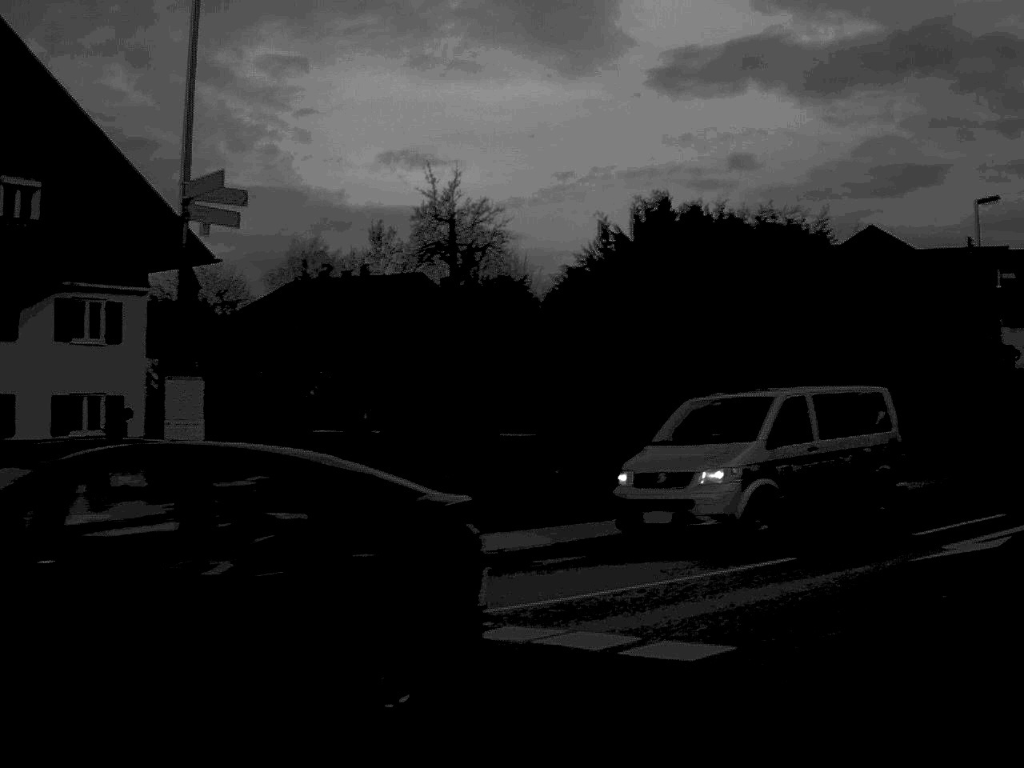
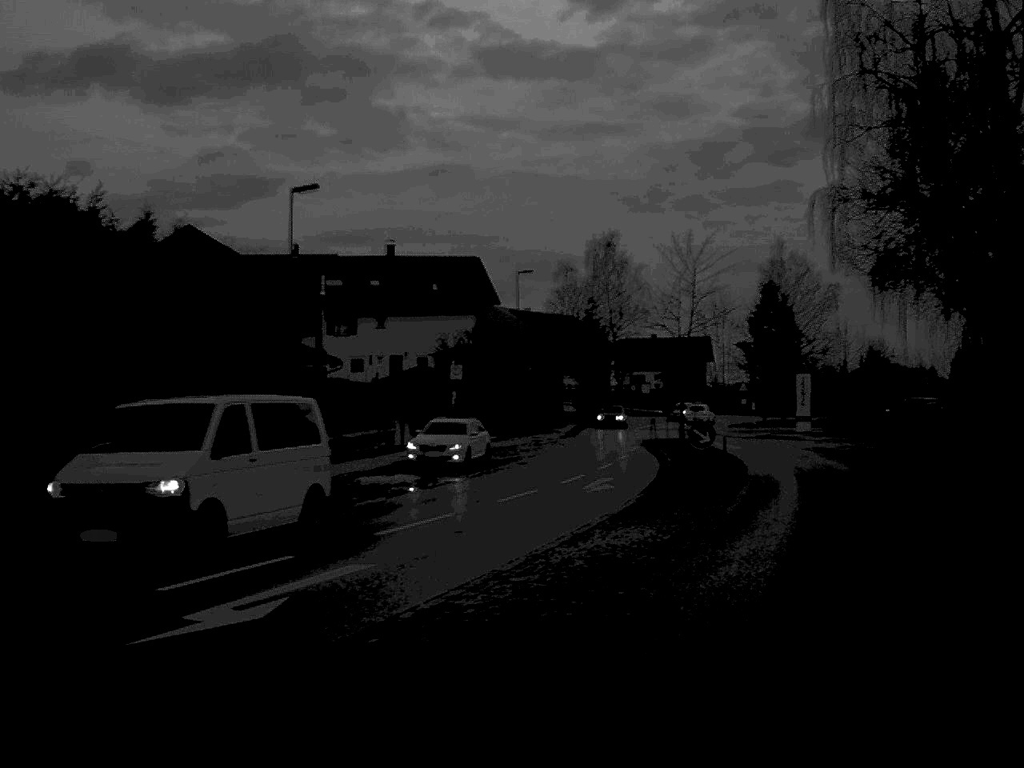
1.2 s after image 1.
(+1.2, +4.2) m; +30°
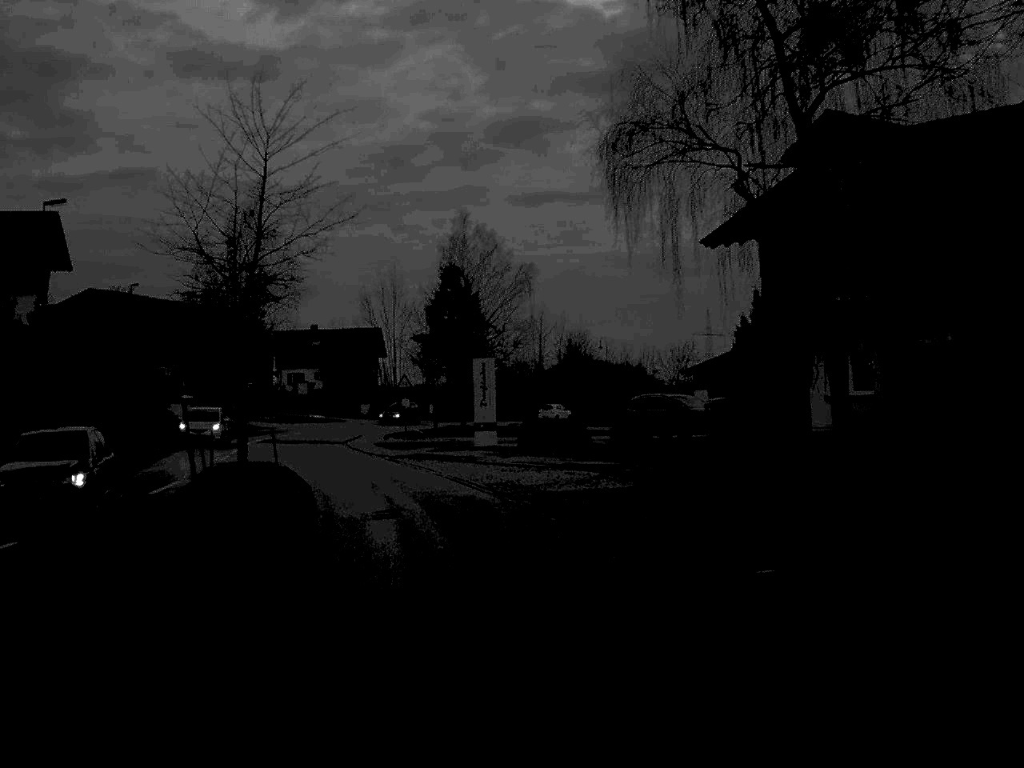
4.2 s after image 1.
(+4.7, +22.1) m; +13°
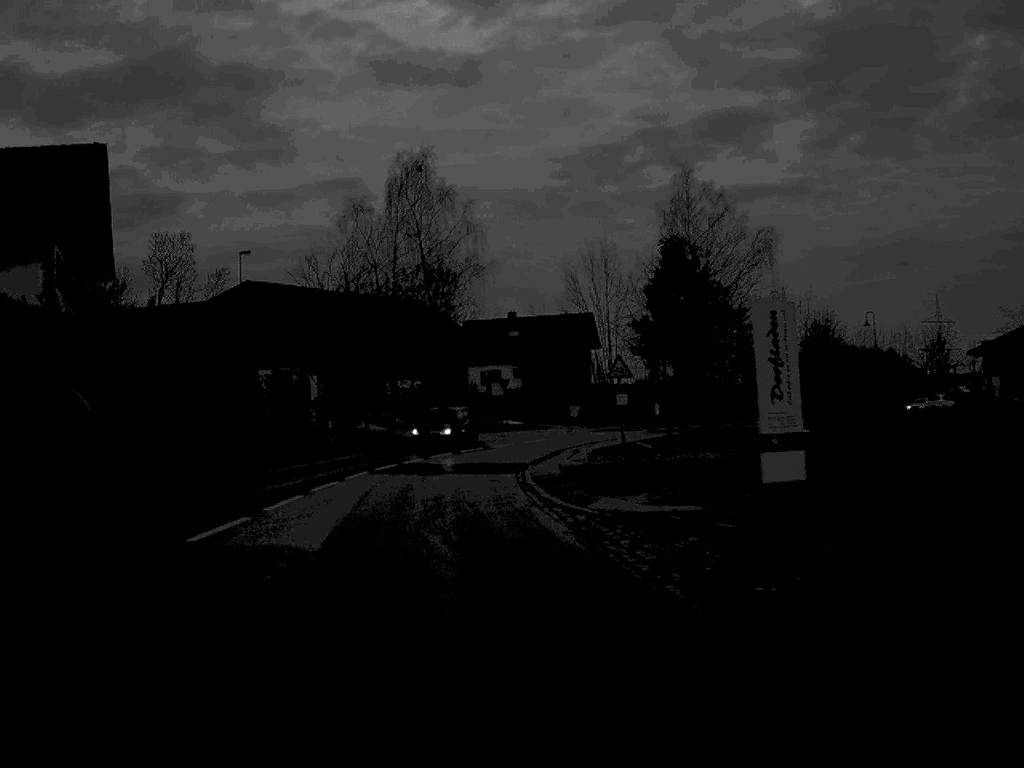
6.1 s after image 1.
(-1.7, +21.7) m; -10°
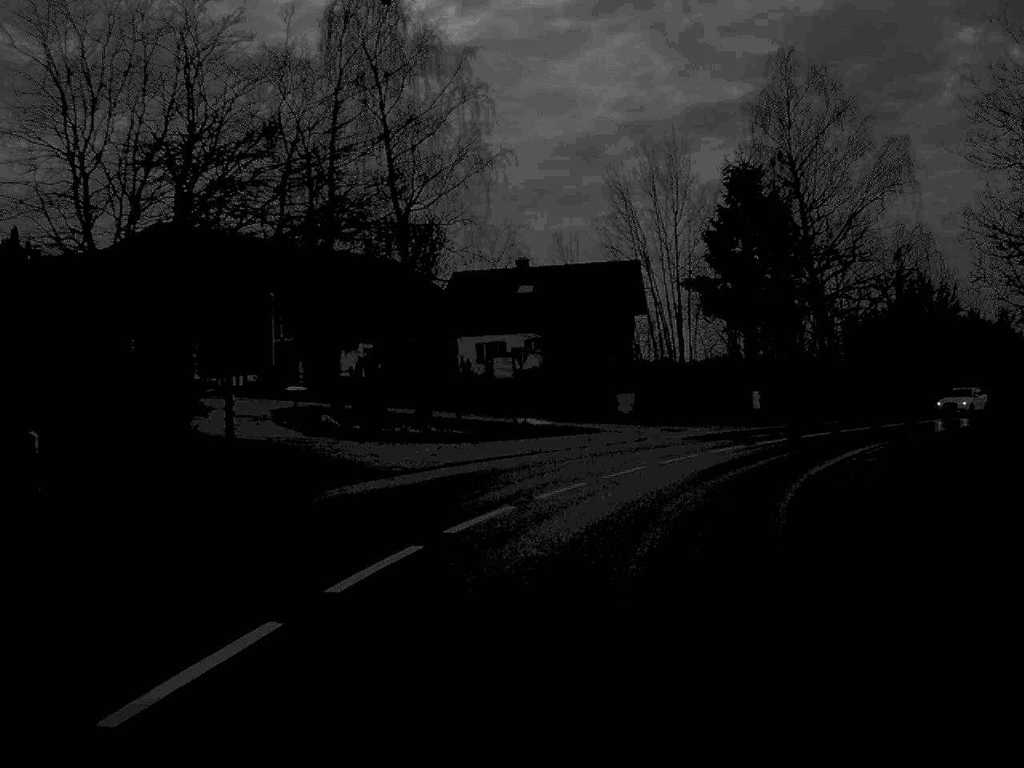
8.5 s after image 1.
(-1.7, +32.8) m; +1°
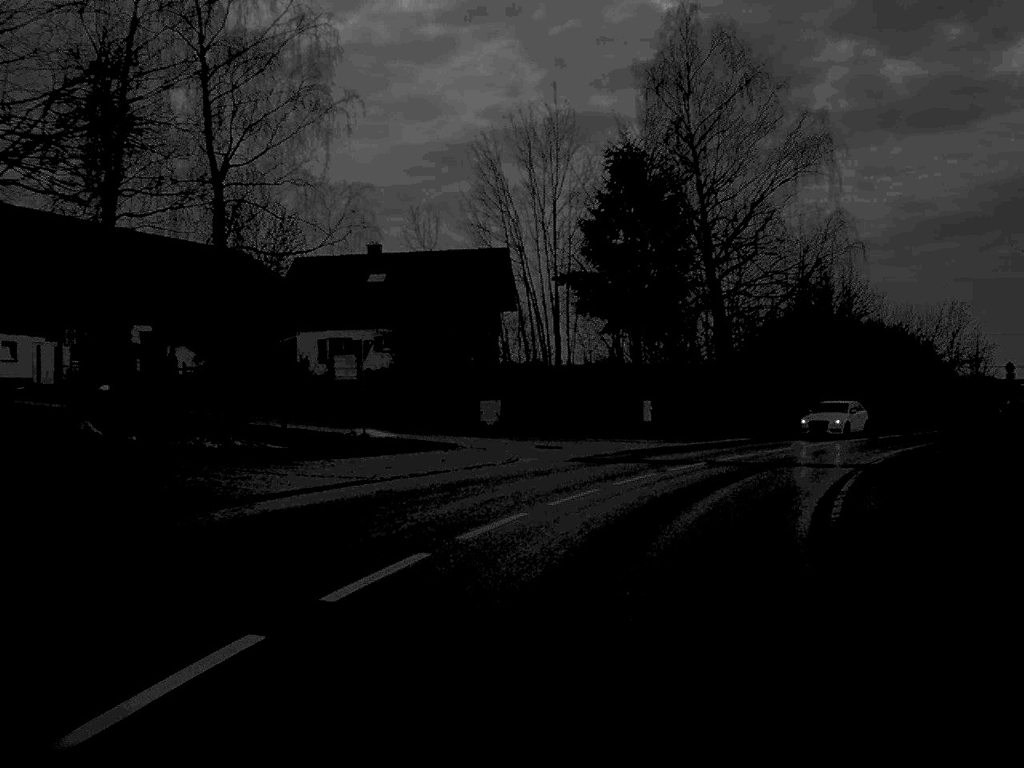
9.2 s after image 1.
(+0.5, +9.5) m; +6°
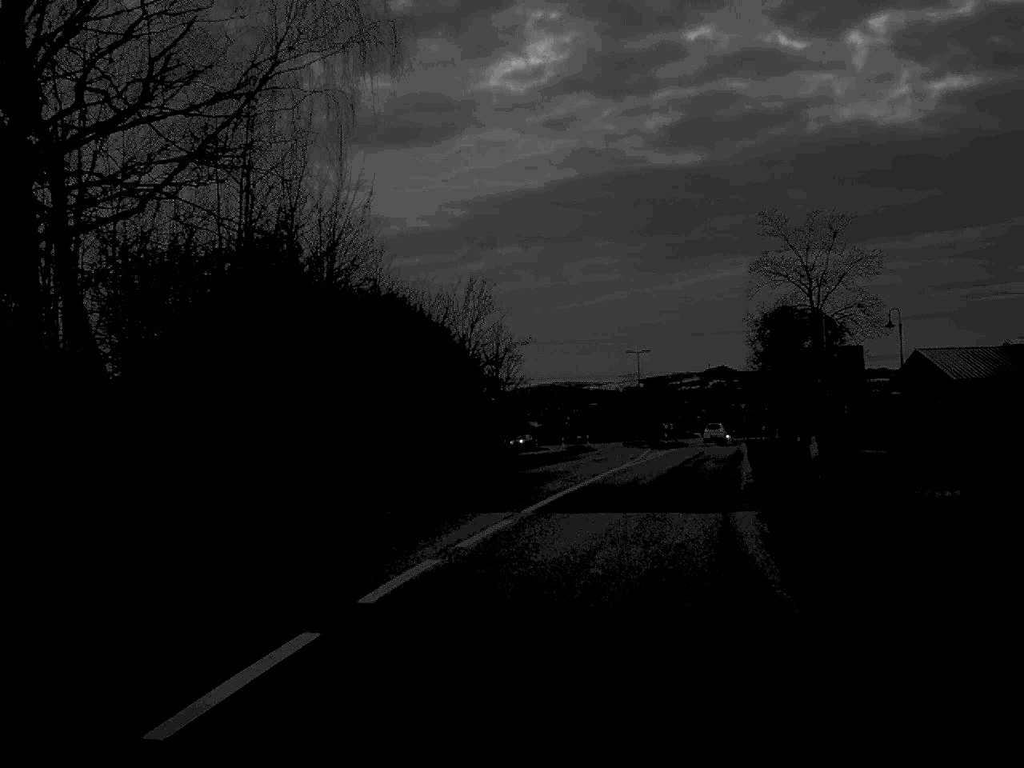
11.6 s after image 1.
(+7.5, +33.2) m; +24°
